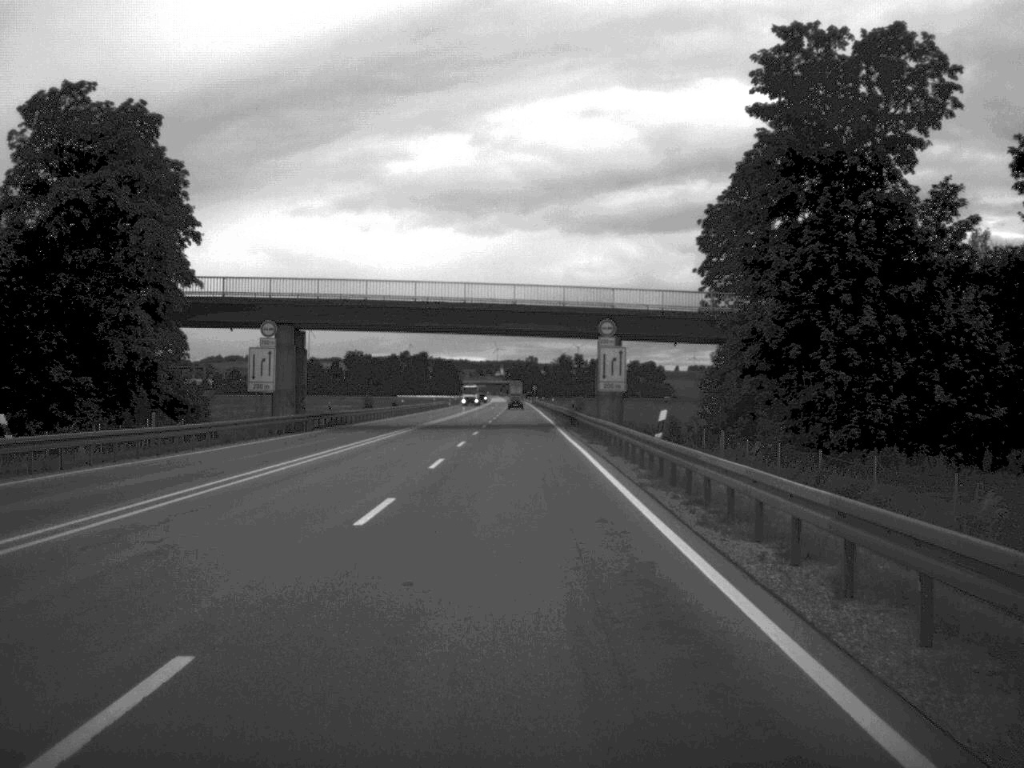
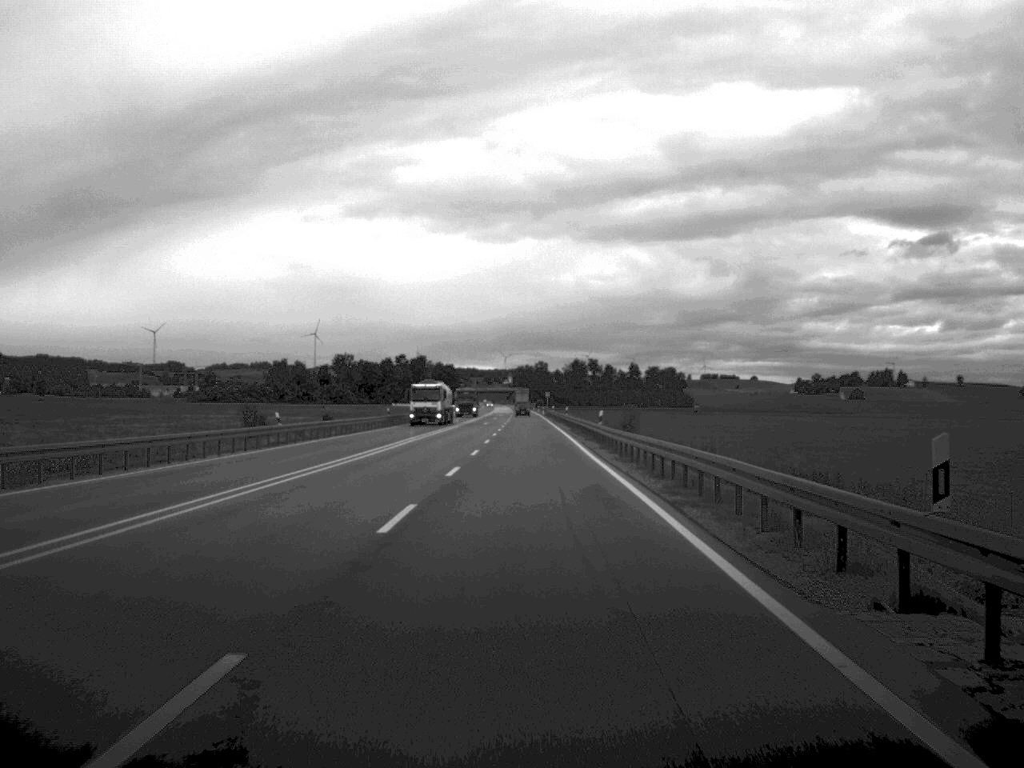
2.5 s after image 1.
(-0.3, +59.6) m; -1°
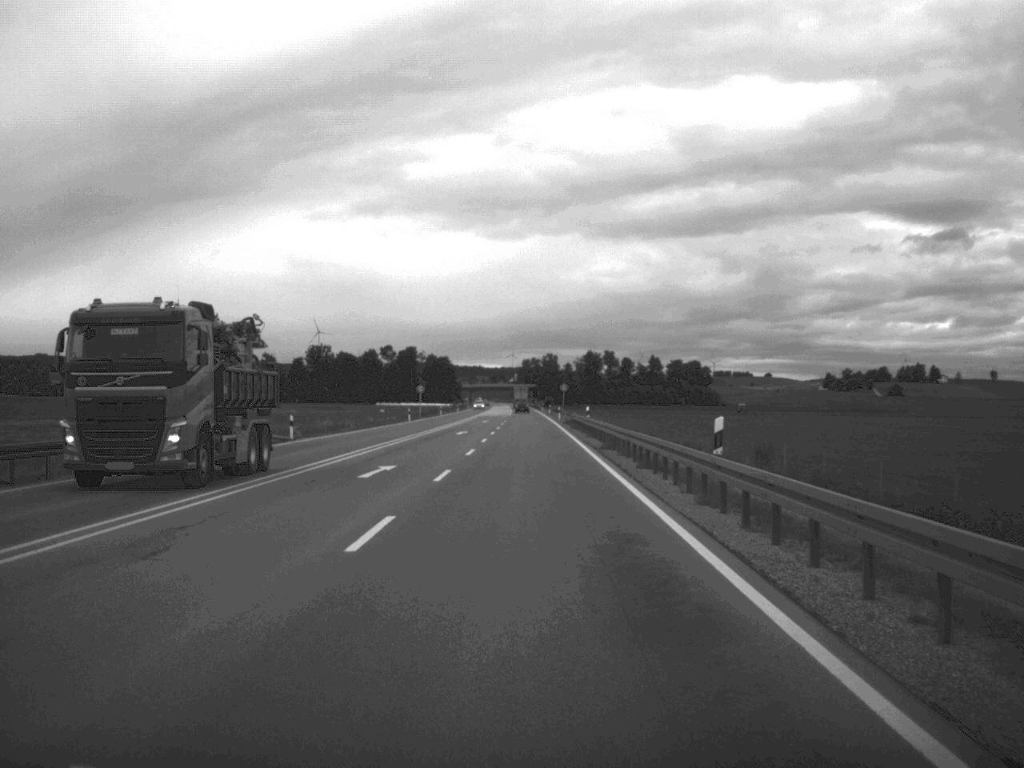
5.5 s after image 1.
(+0.2, +74.5) m; -1°
